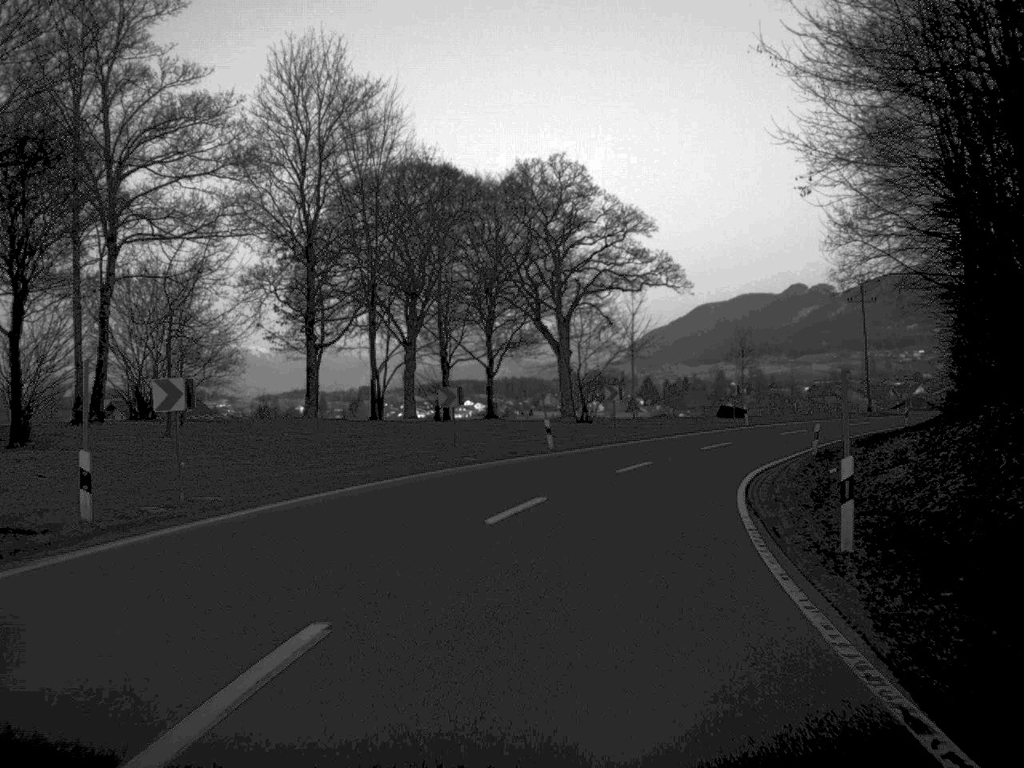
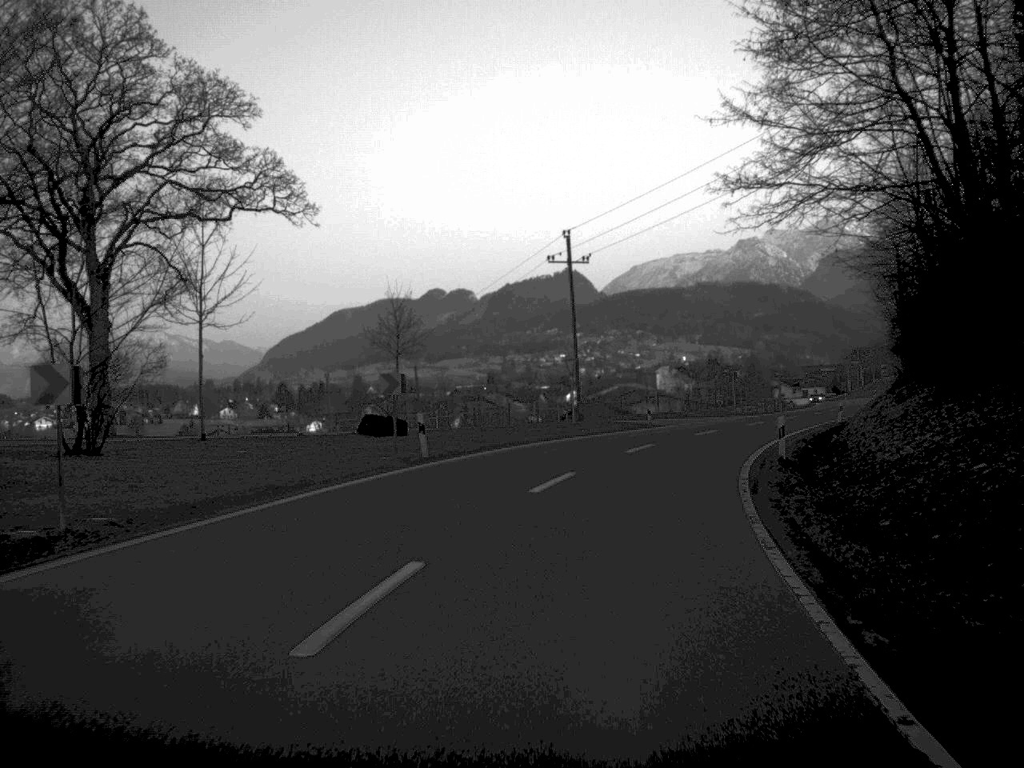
(+4.4, +32.0) m; +16°
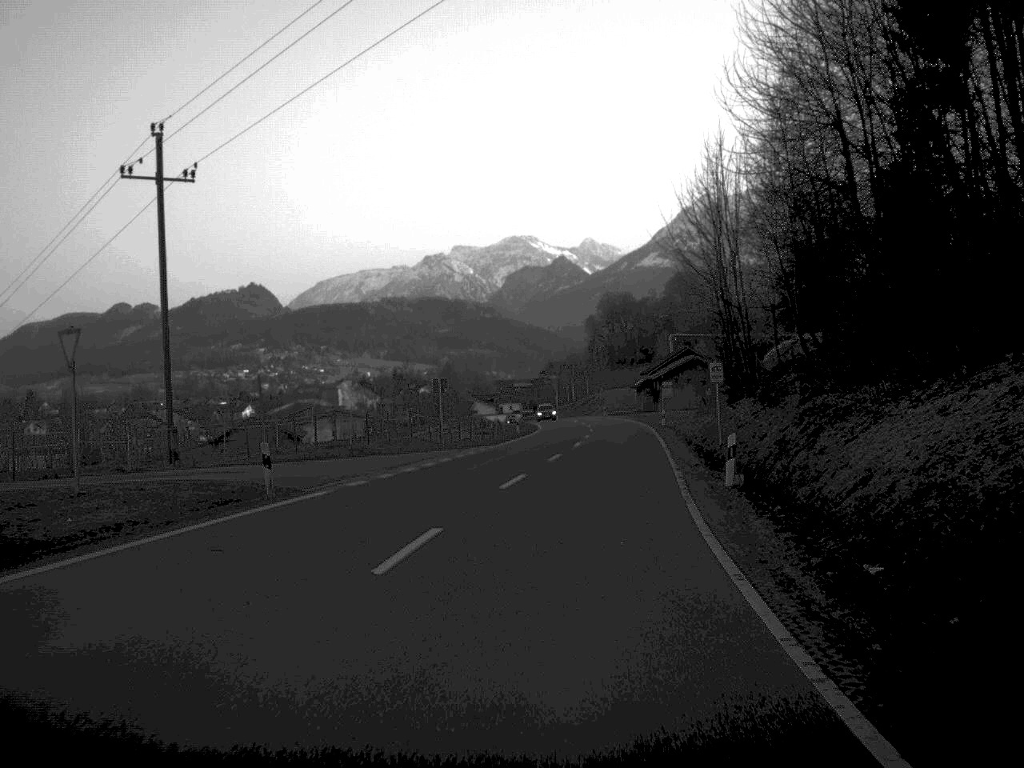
(+3.9, +30.9) m; +14°
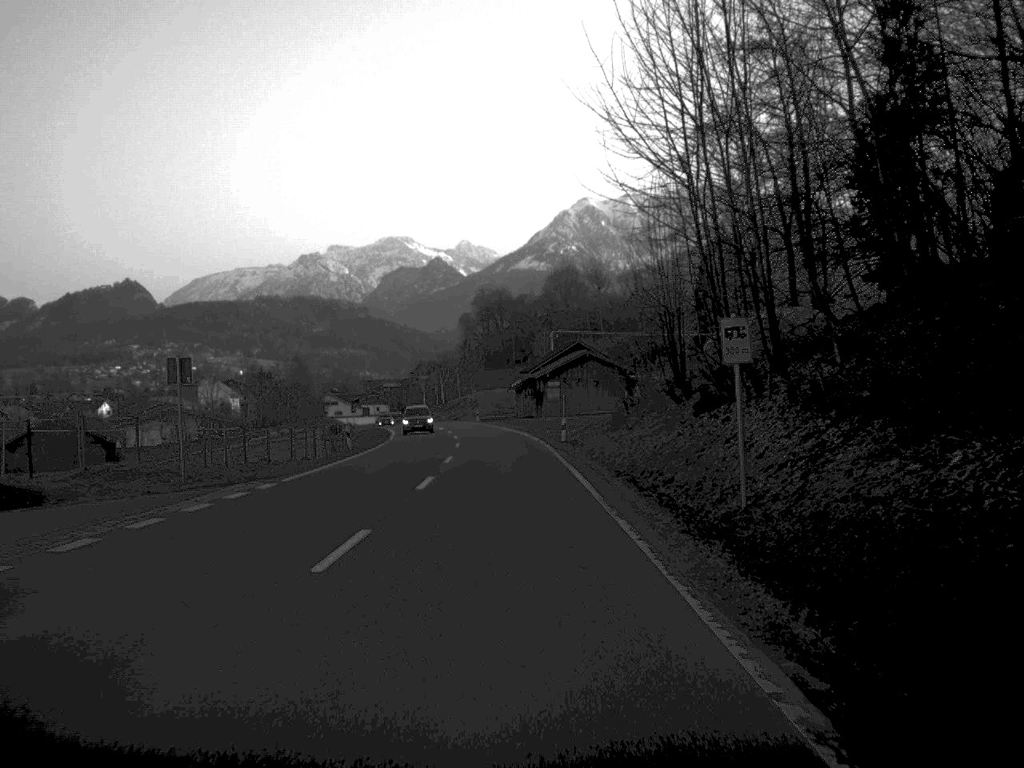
(+1.3, +23.0) m; +5°
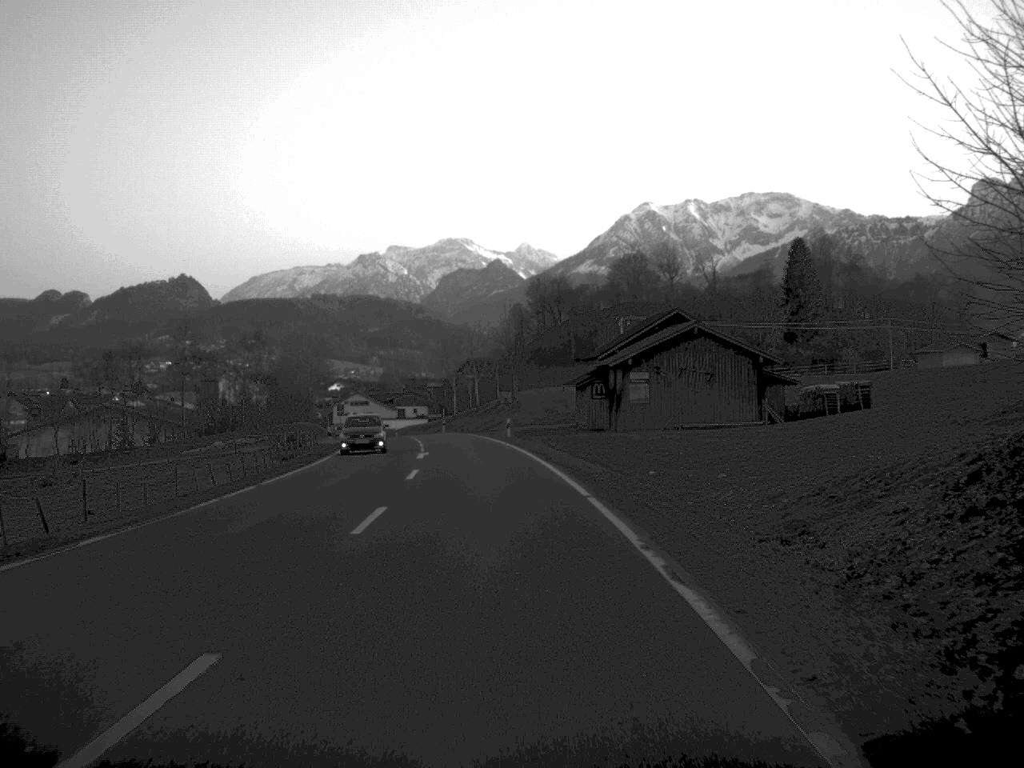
(-0.6, +44.6) m; -3°
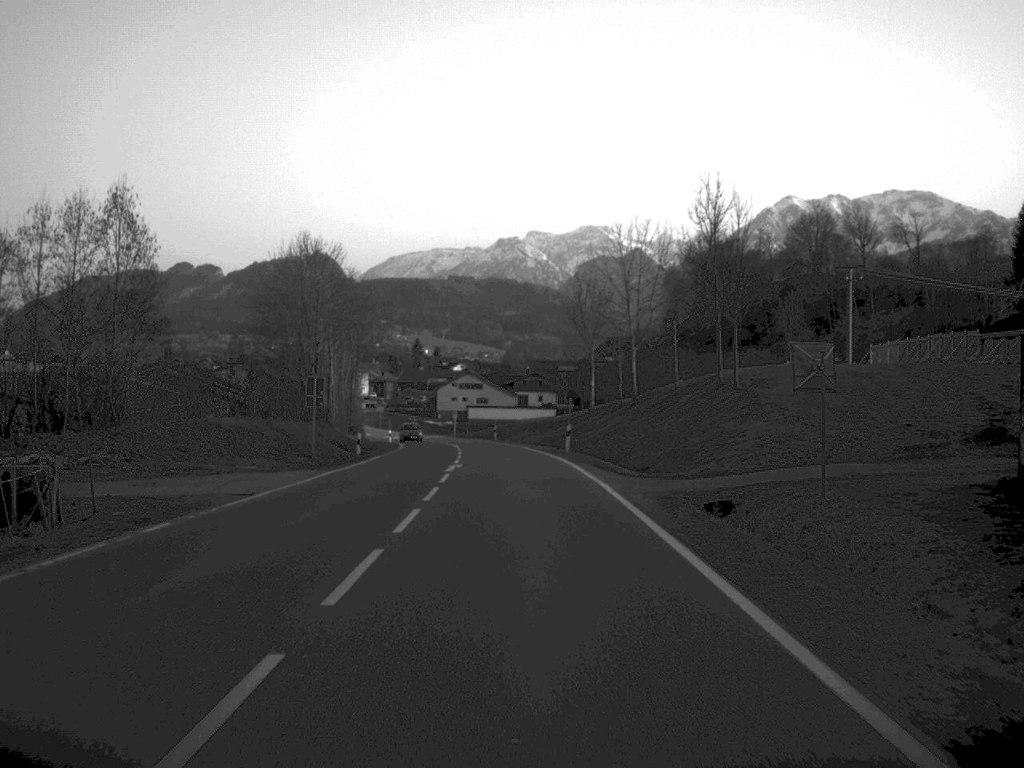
(-3.3, +59.3) m; -6°
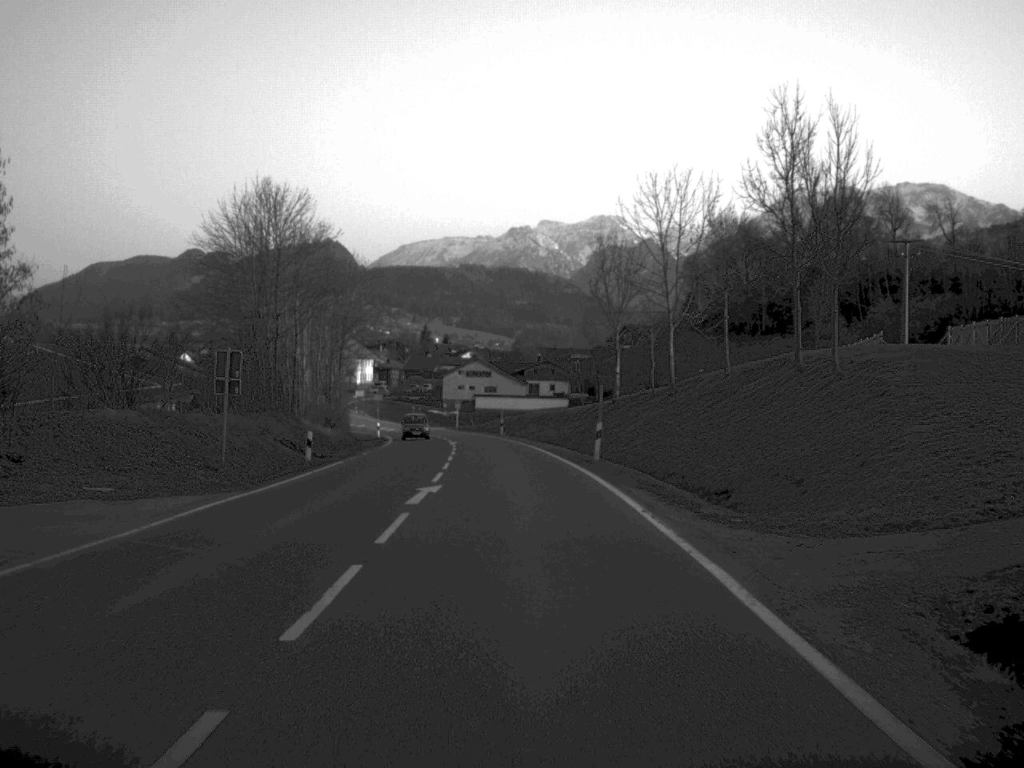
(-0.1, +13.5) m; 0°
